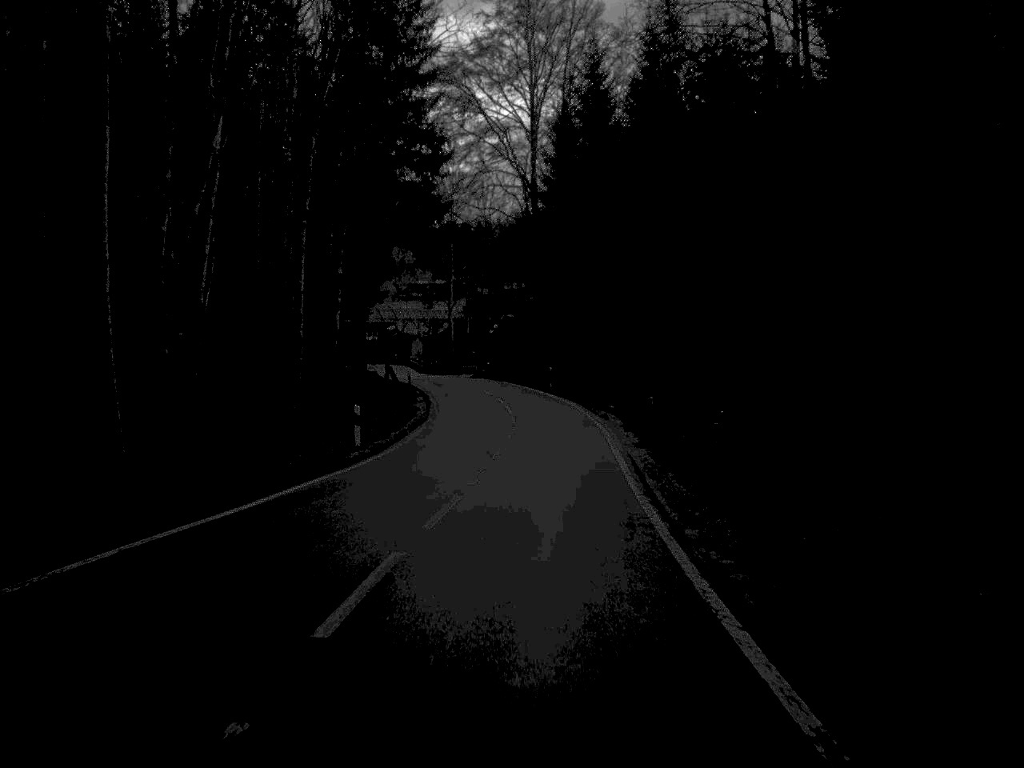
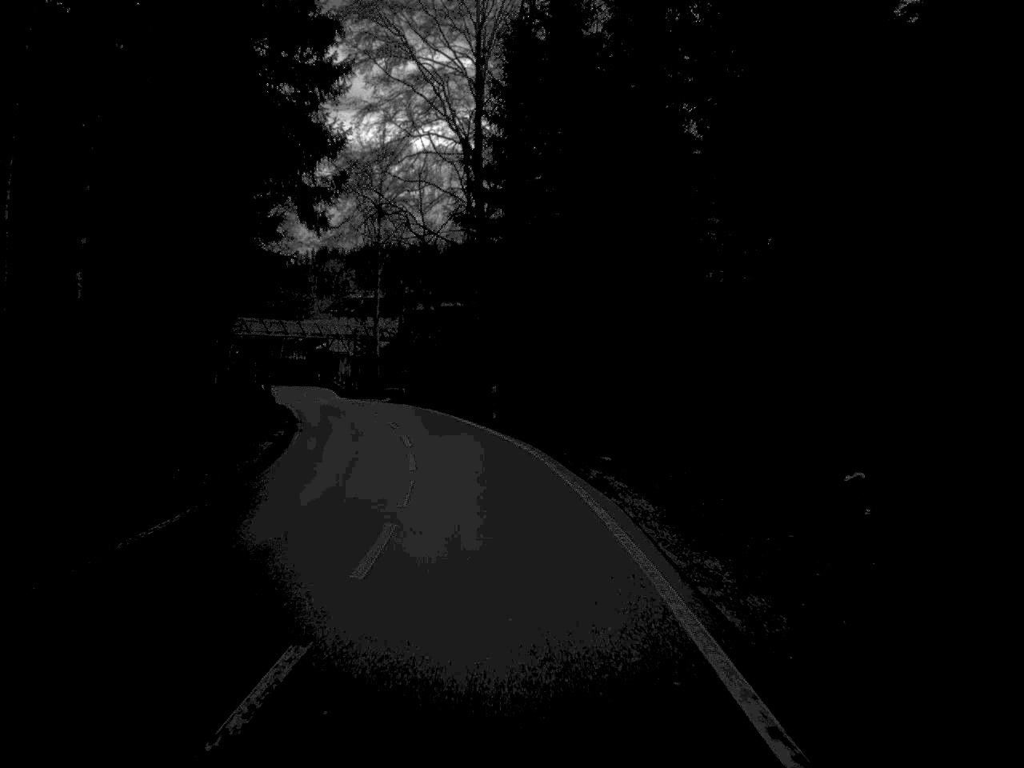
(+0.5, +21.7) m; +2°
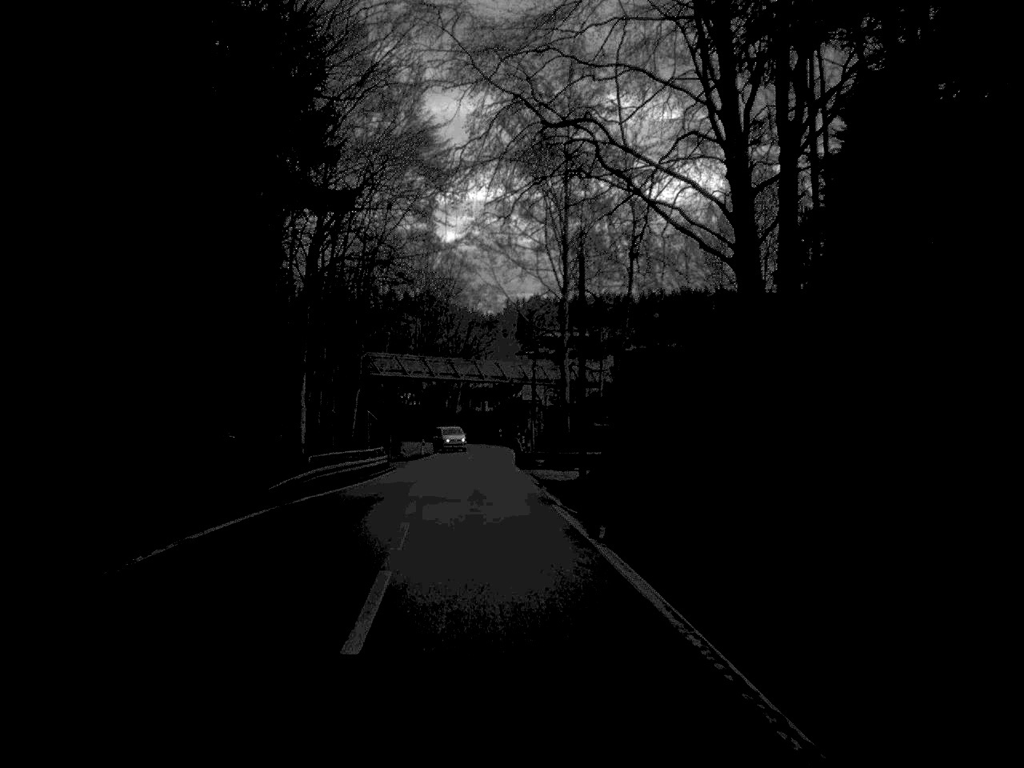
(-2.3, +33.4) m; -10°
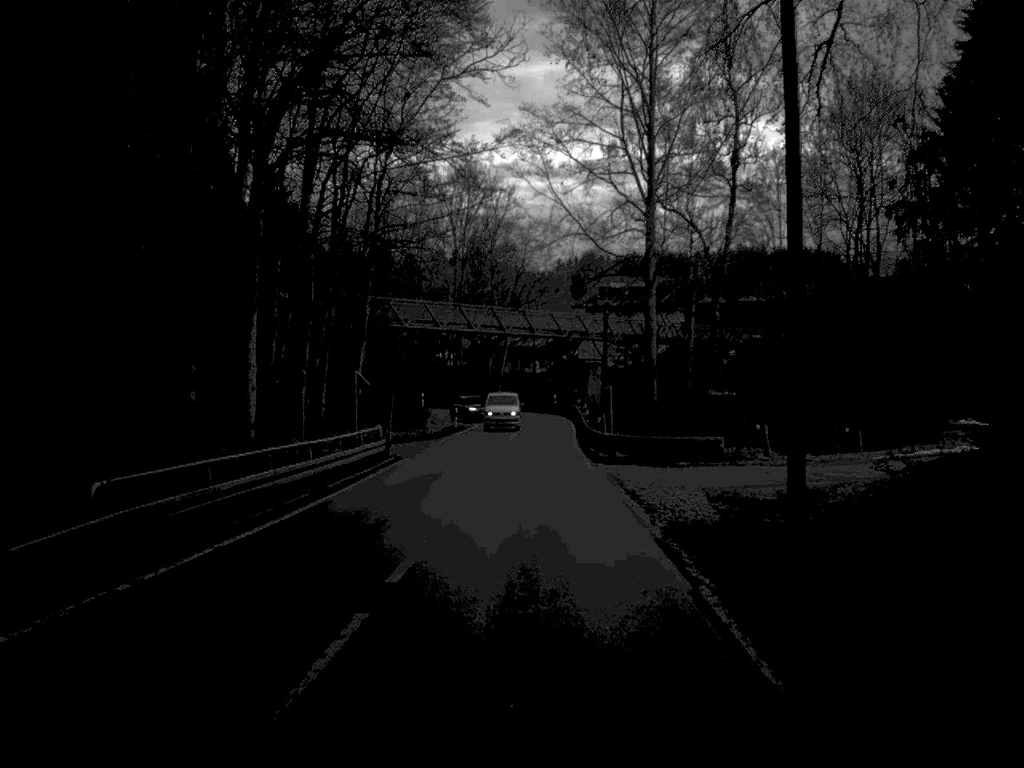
(-0.6, +20.4) m; -2°
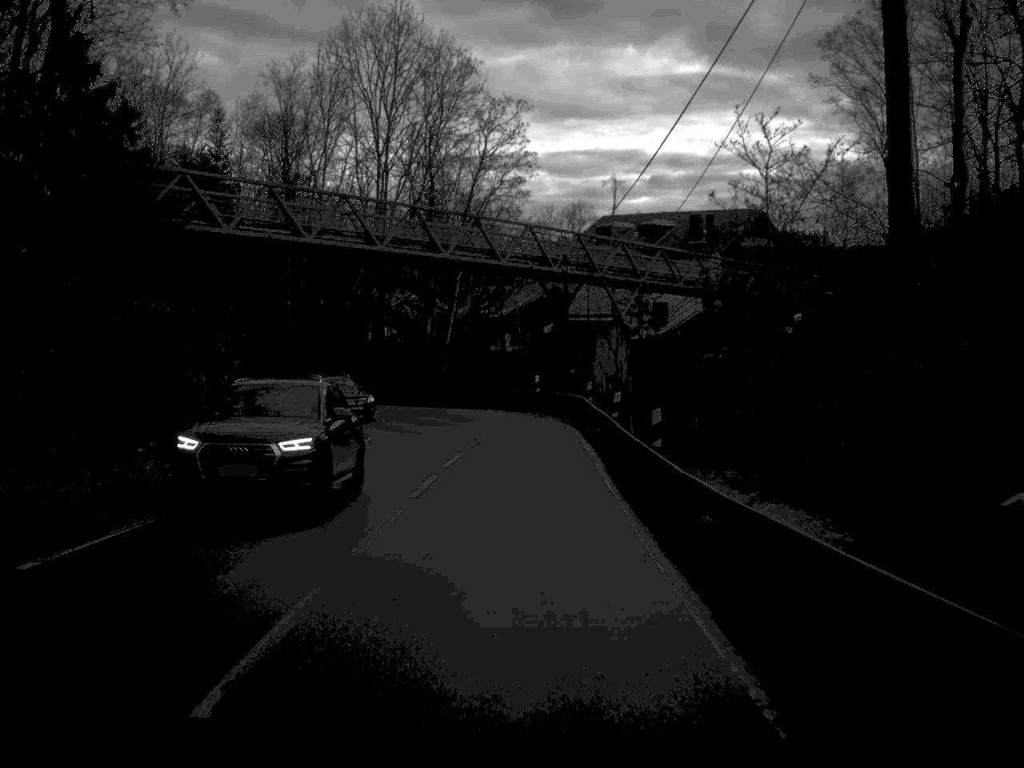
(+0.6, +41.8) m; +1°
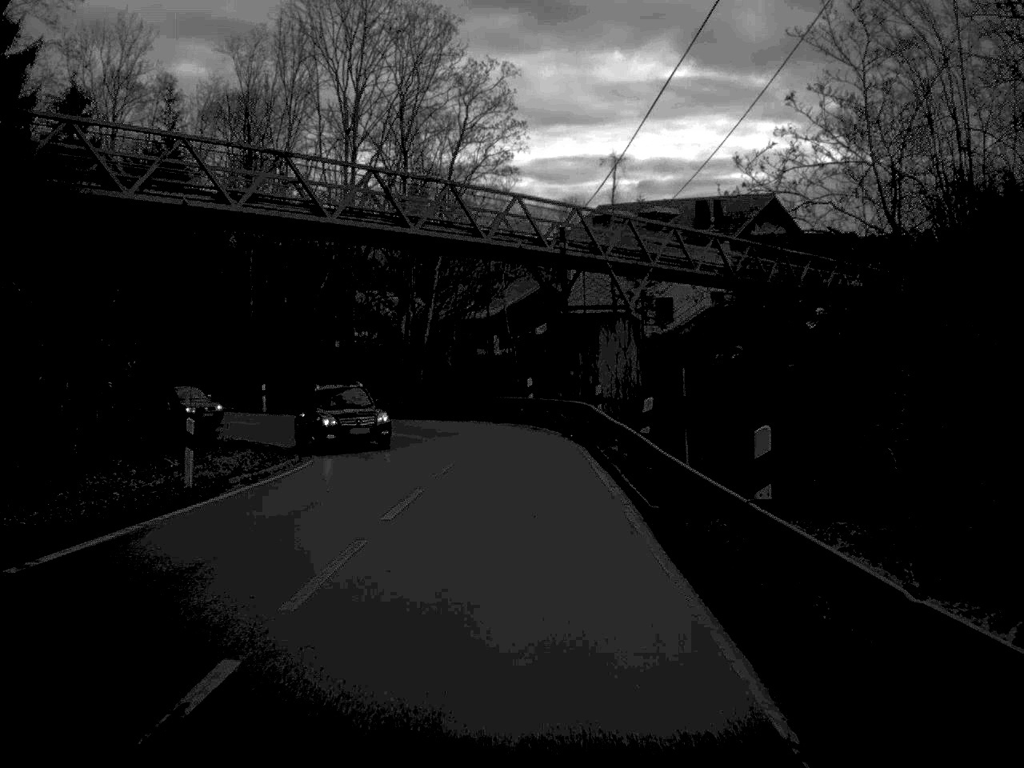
(0.0, +8.9) m; 0°
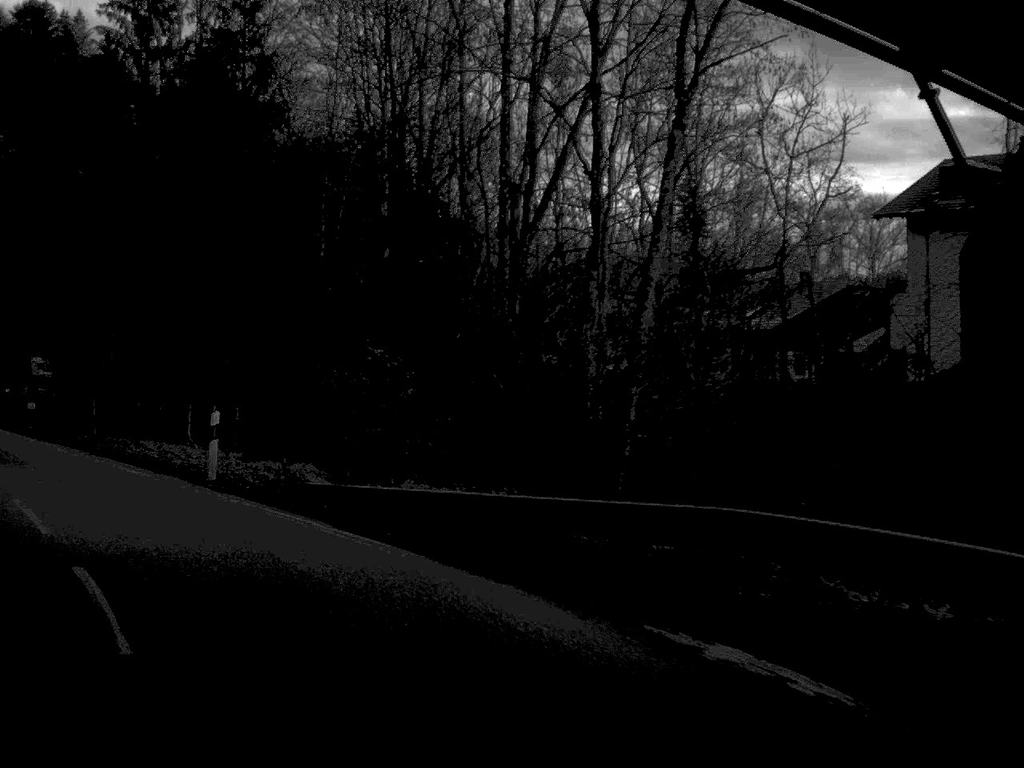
(-1.0, +31.5) m; -14°
